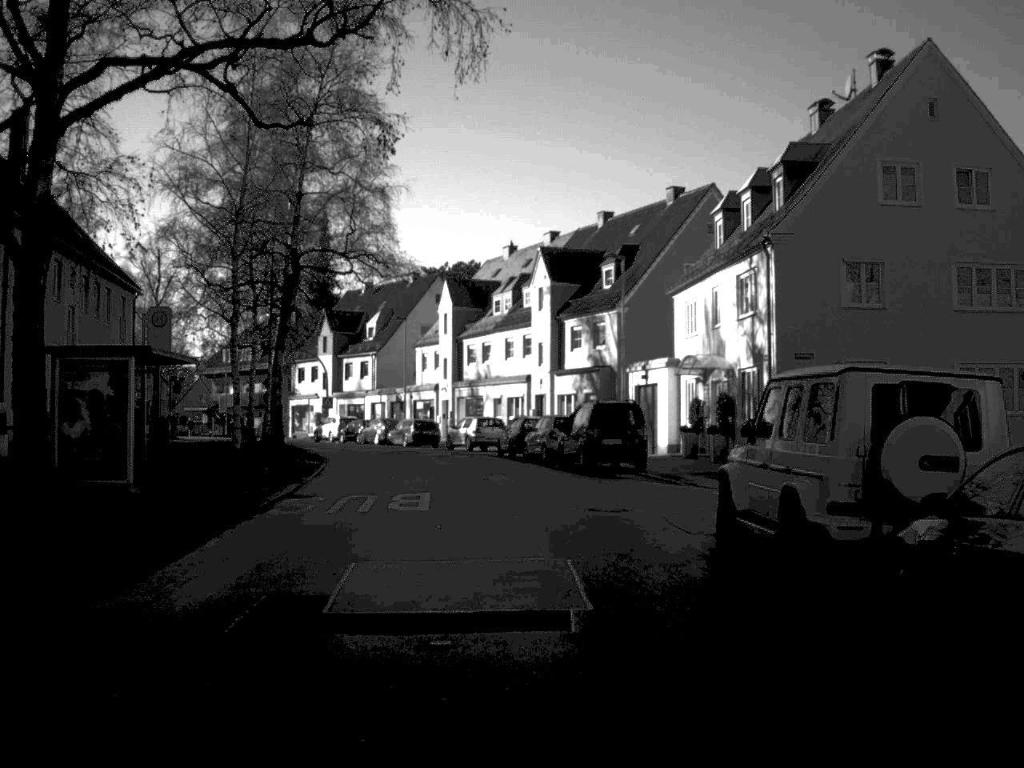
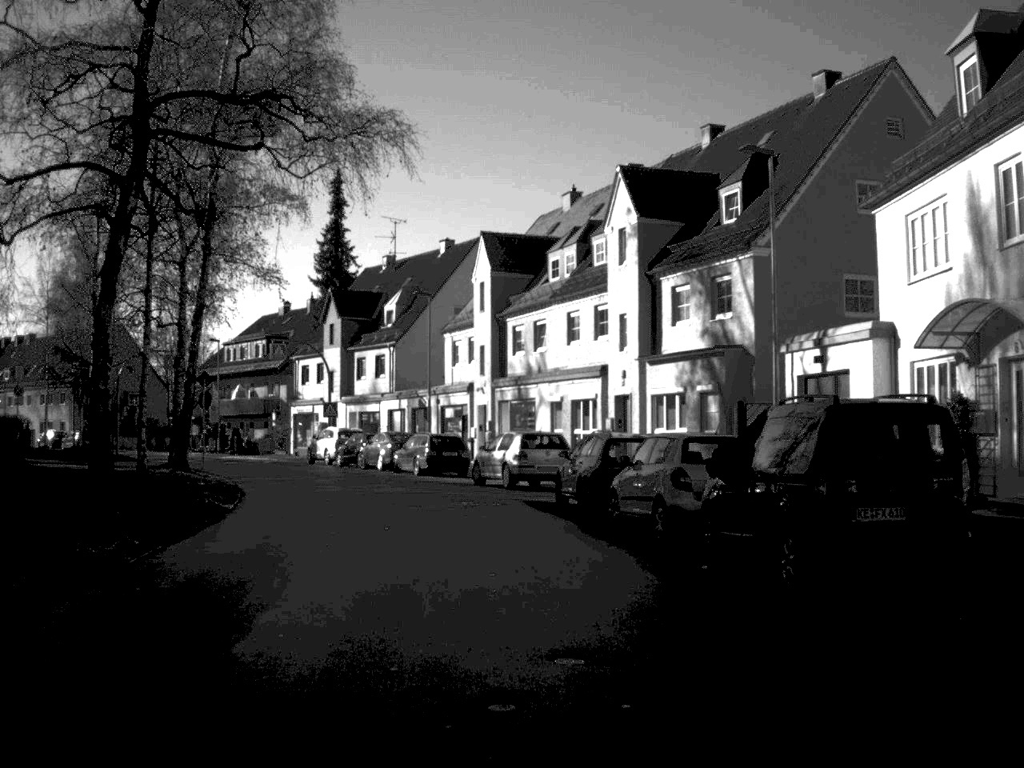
(-0.4, +21.3) m; -3°
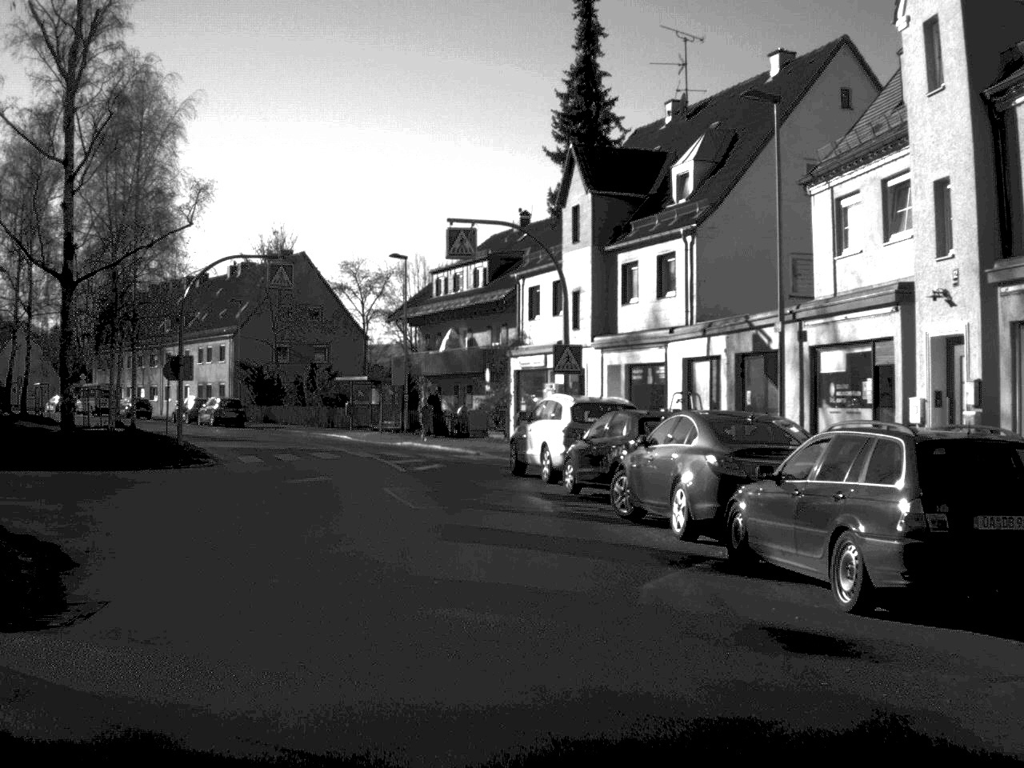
(-3.6, +31.8) m; -13°
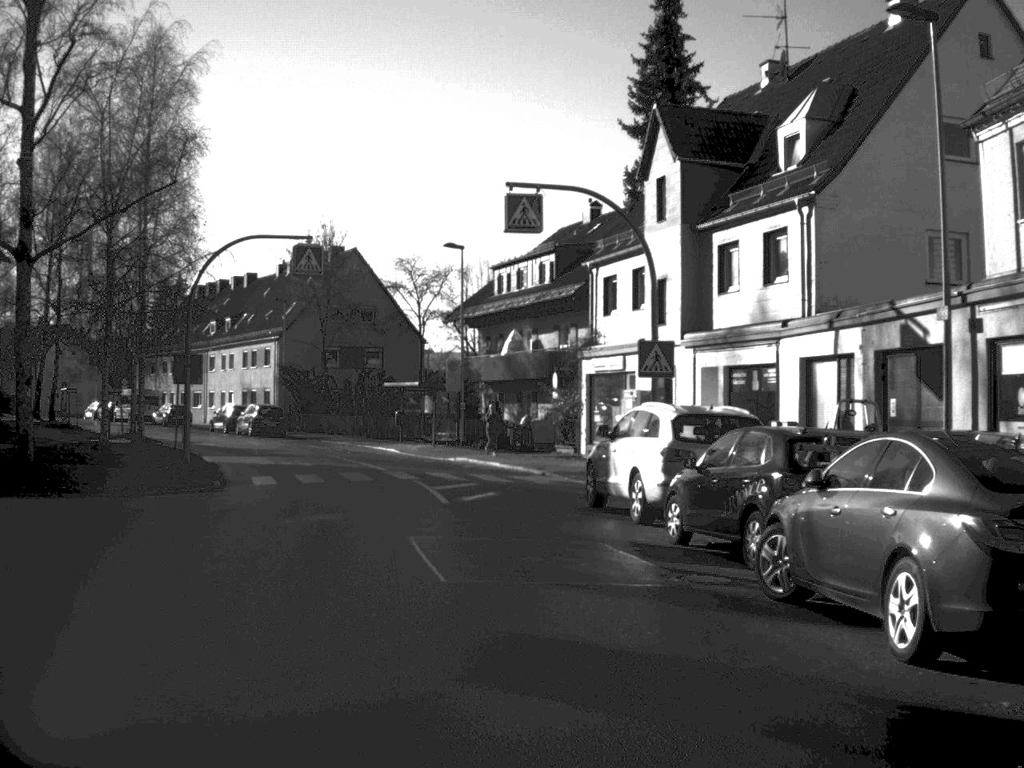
(-0.2, +6.4) m; -3°
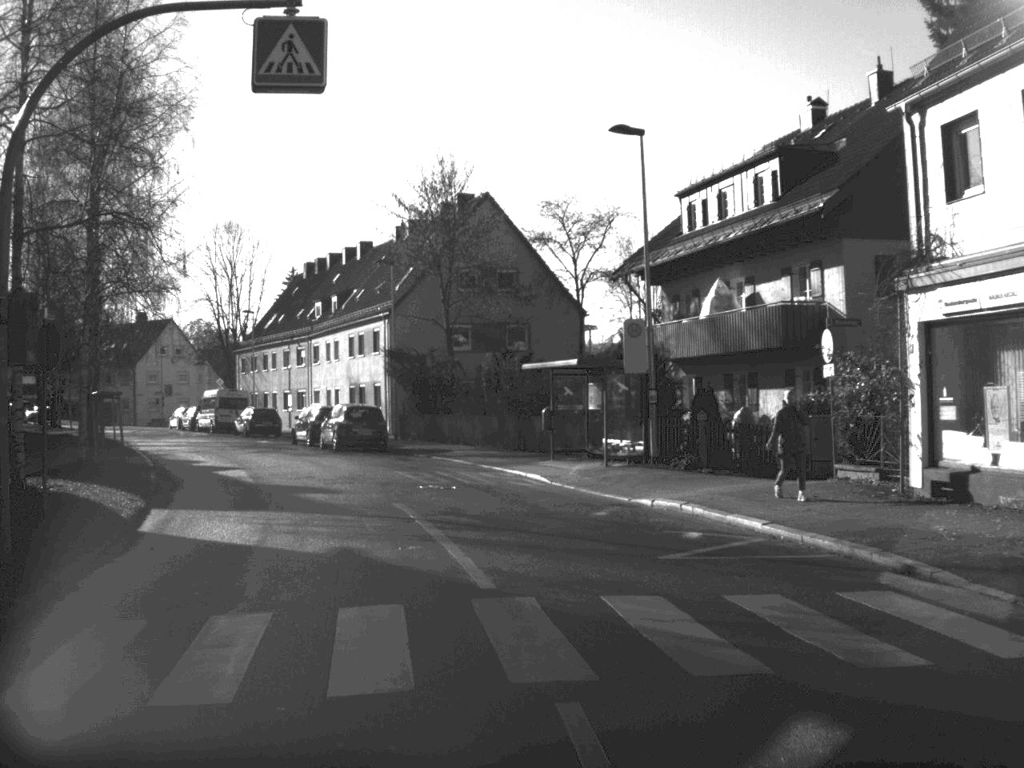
(-1.4, +19.5) m; -7°
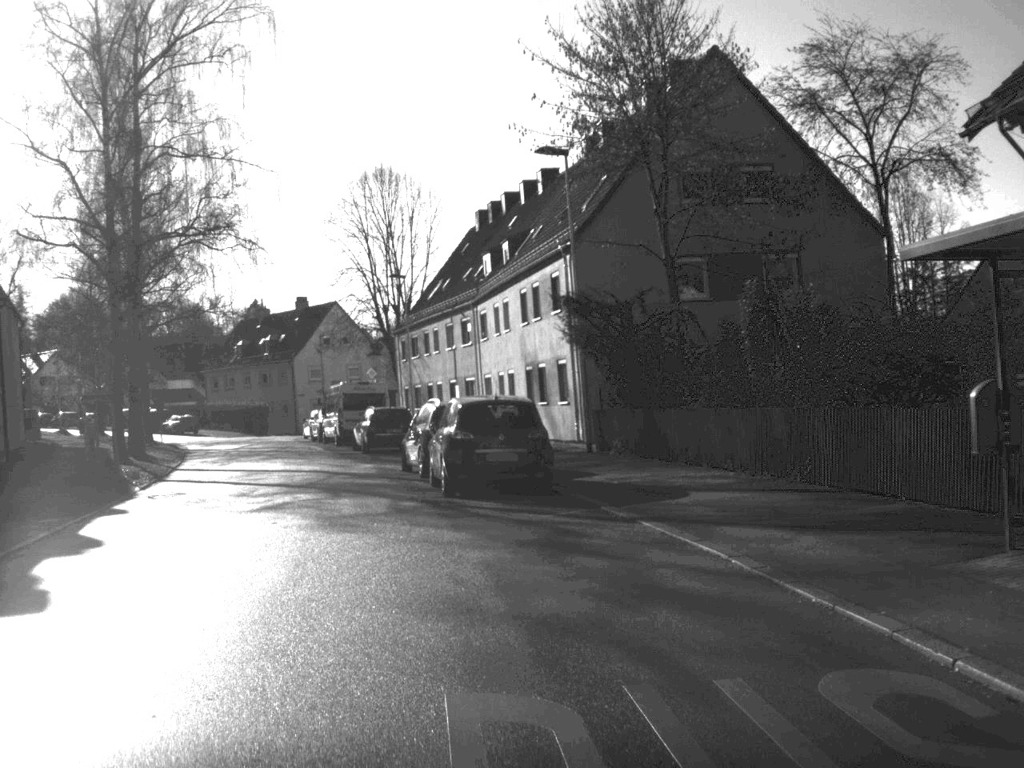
(-1.1, +22.4) m; -11°
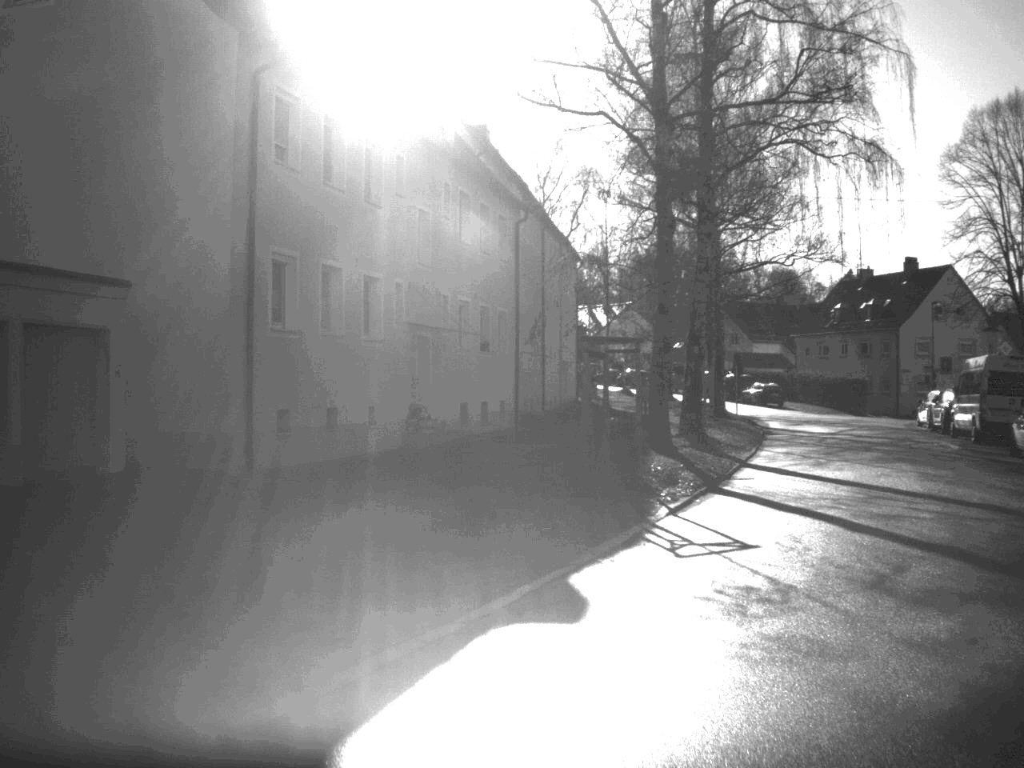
(-2.8, +13.7) m; -26°
